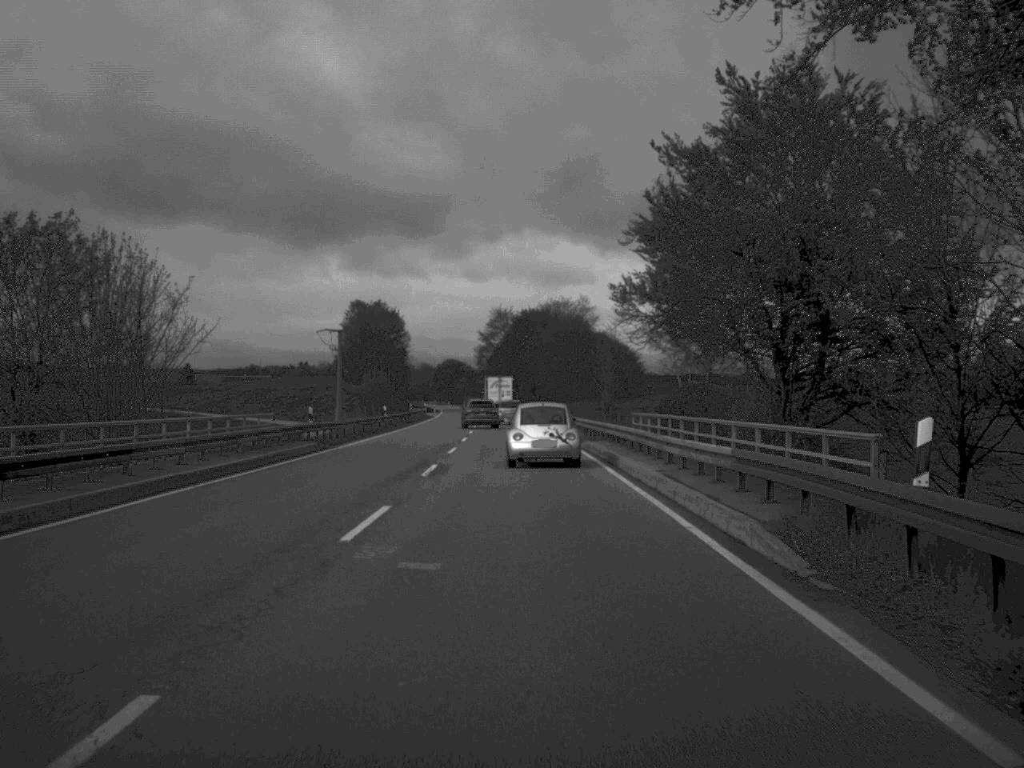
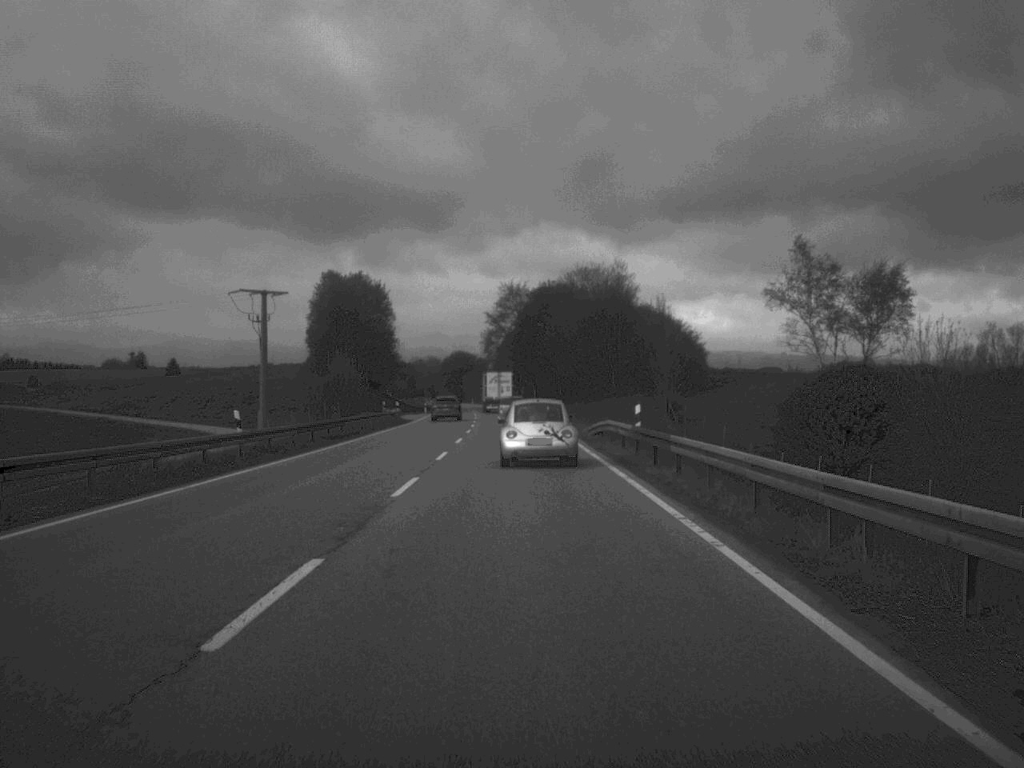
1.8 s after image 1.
(-0.3, +41.1) m; -1°
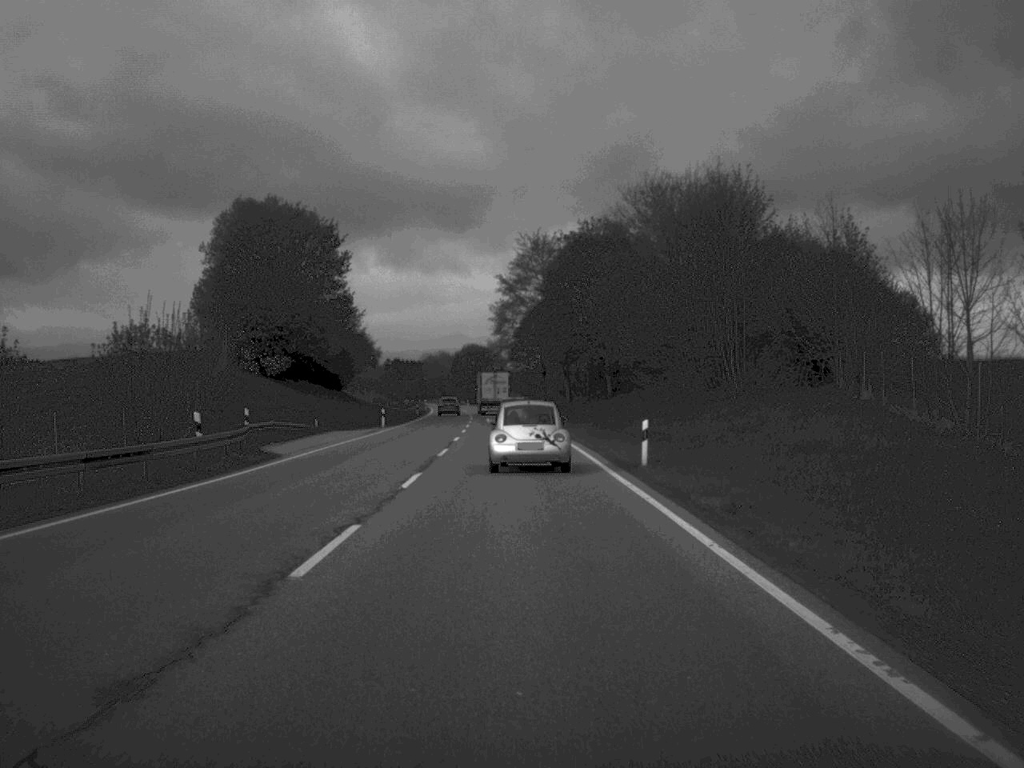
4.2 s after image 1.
(-0.6, +56.0) m; -1°
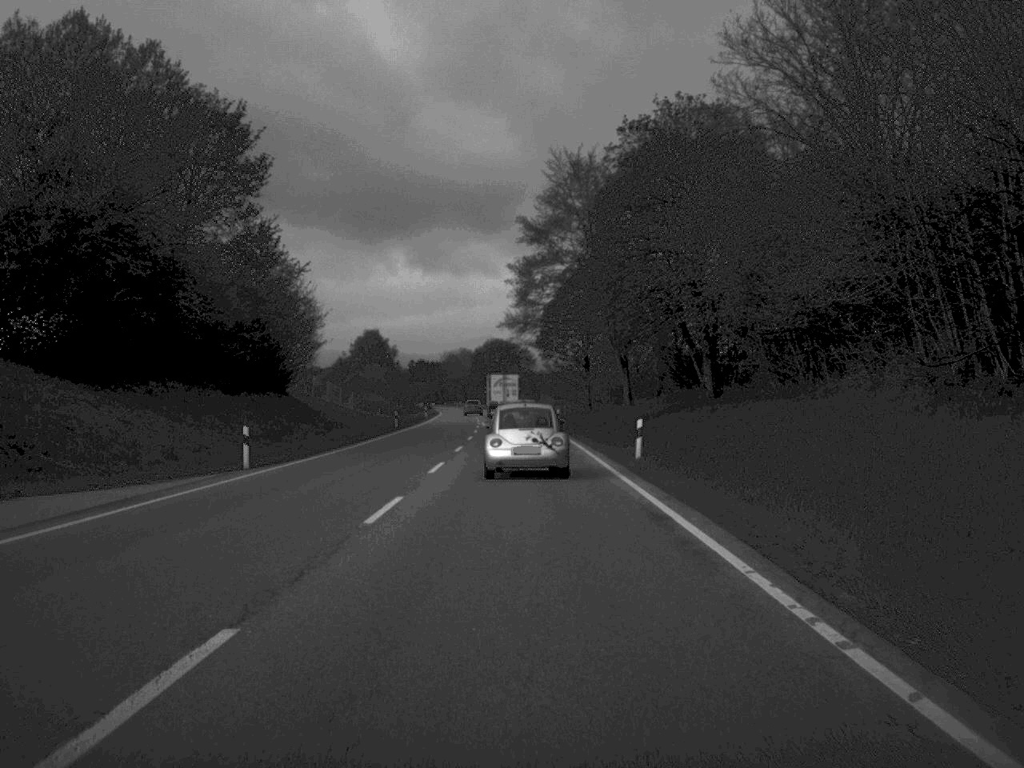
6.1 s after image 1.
(-0.5, +42.1) m; -1°
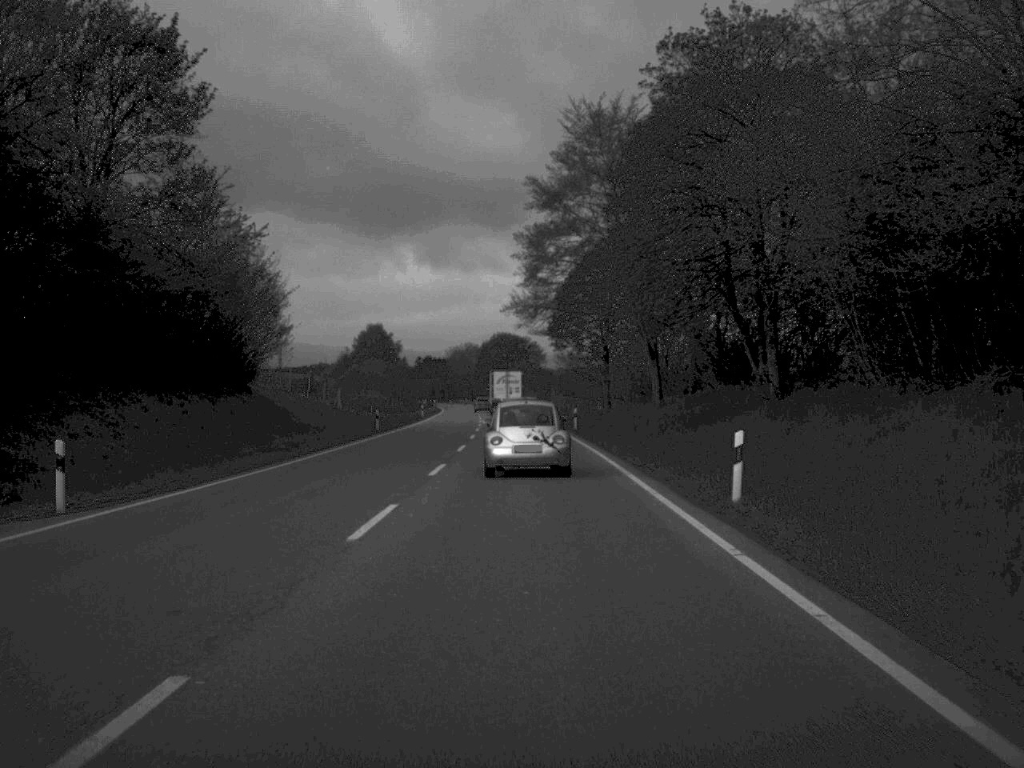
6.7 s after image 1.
(-0.1, +13.7) m; 0°
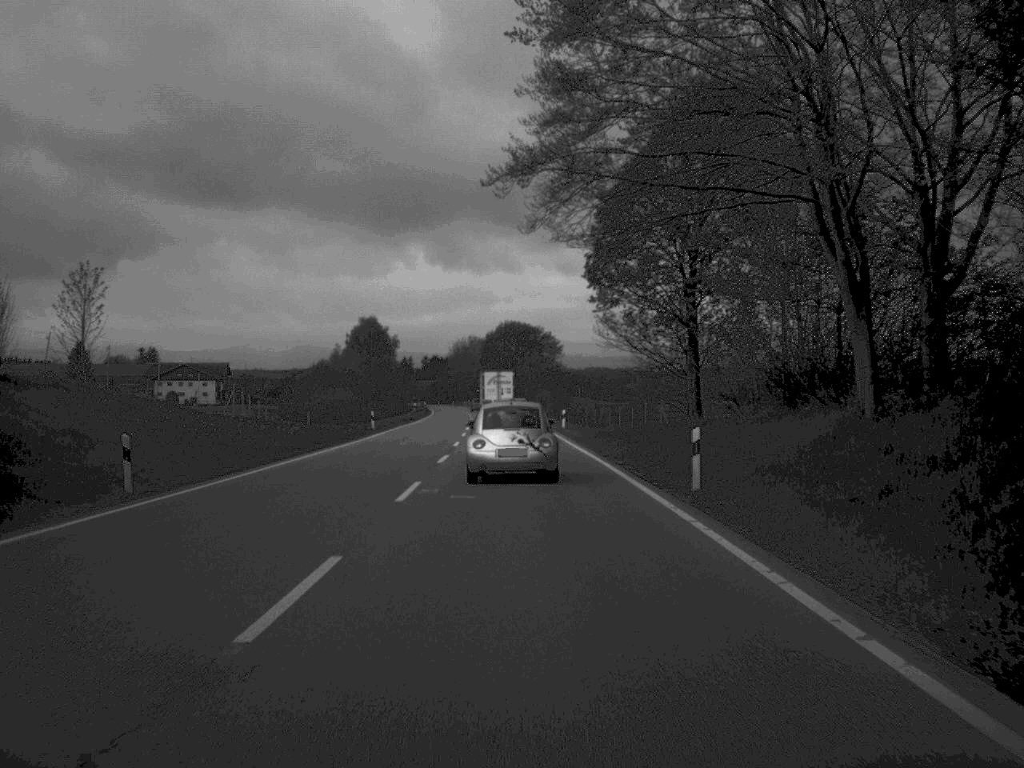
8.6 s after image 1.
(-0.2, +41.5) m; -1°
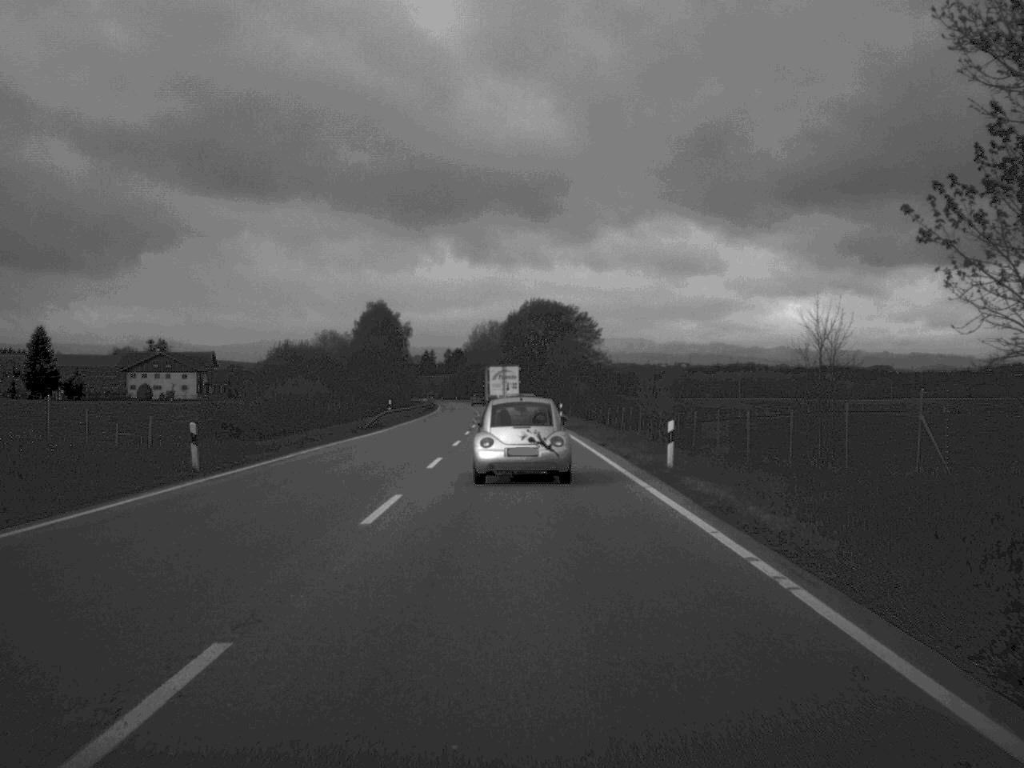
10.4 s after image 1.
(-0.4, +39.5) m; -1°
